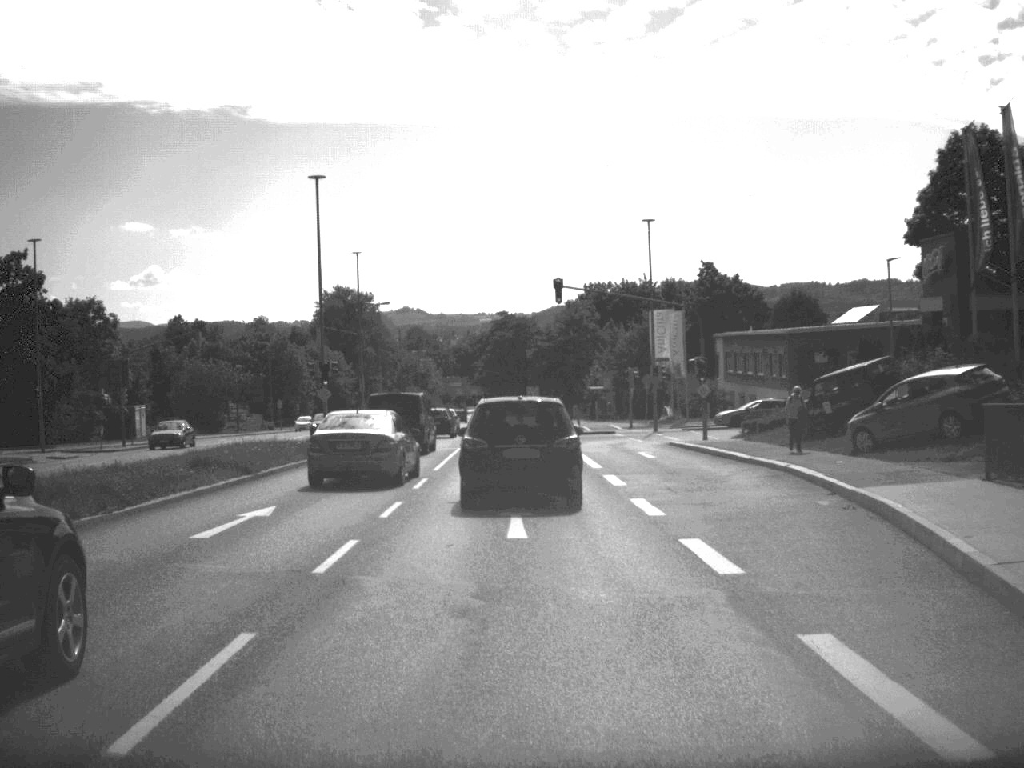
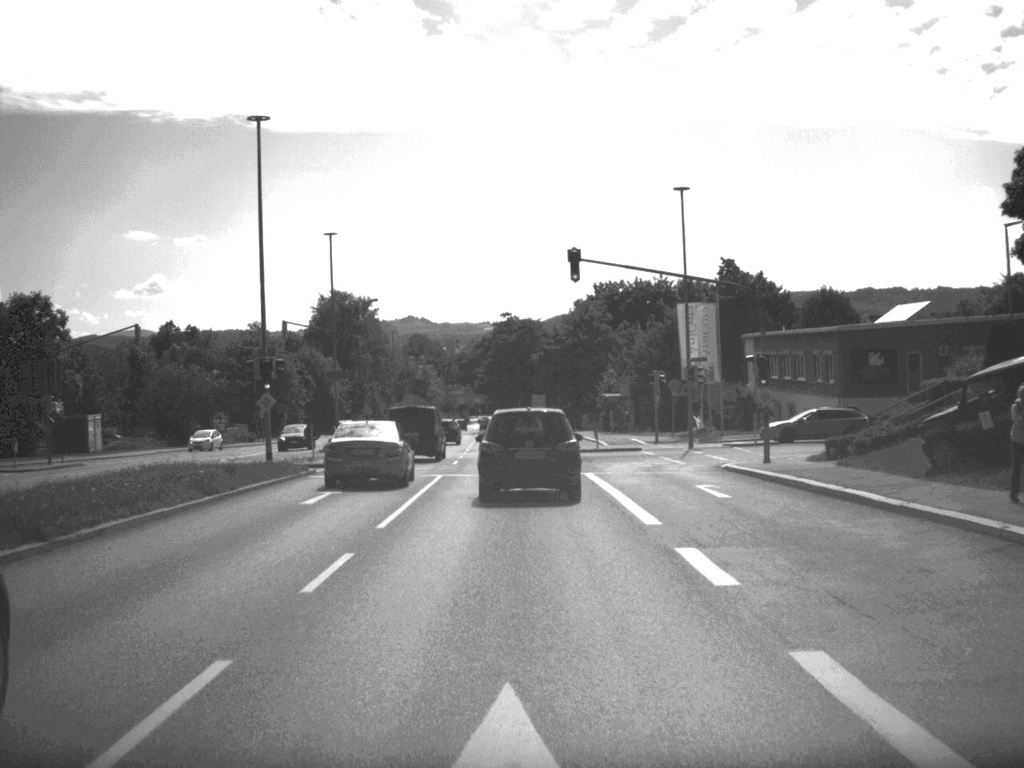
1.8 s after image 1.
(0.0, +11.6) m; 0°
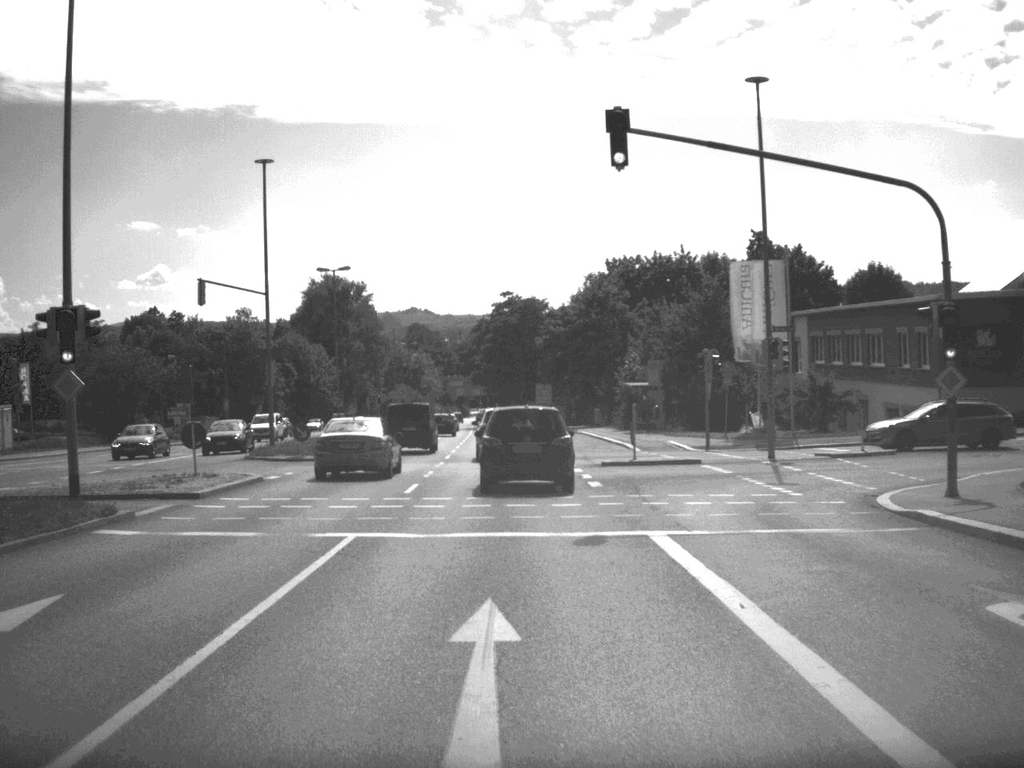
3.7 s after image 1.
(0.0, +16.3) m; 0°
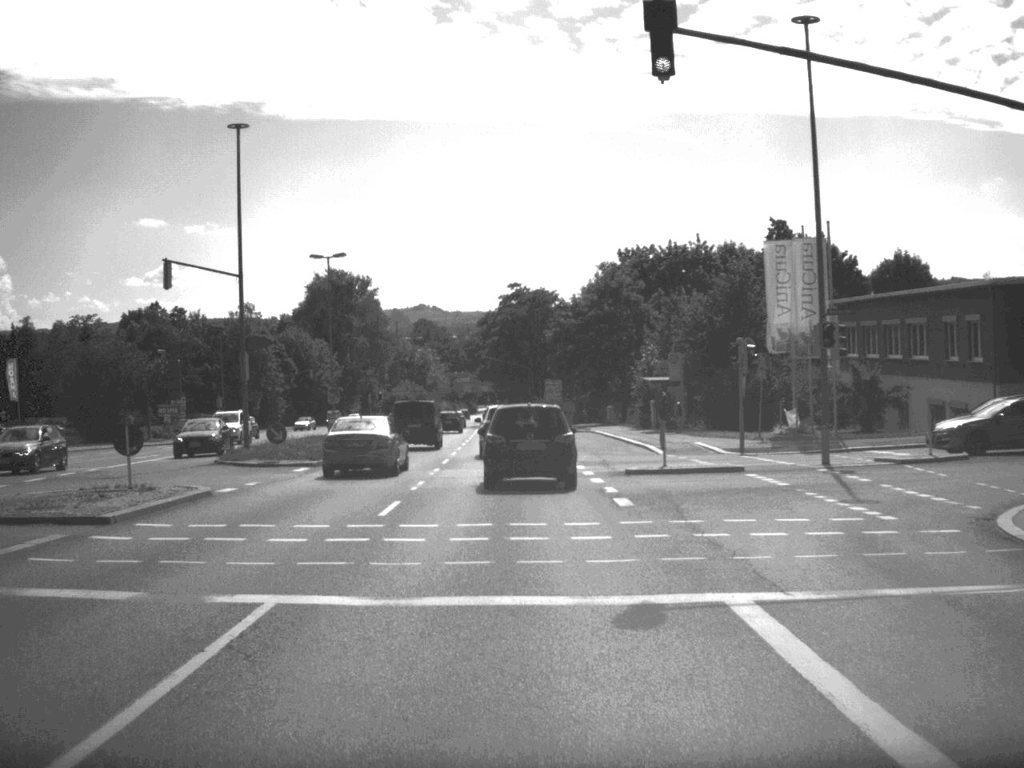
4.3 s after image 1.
(0.0, +5.4) m; 0°
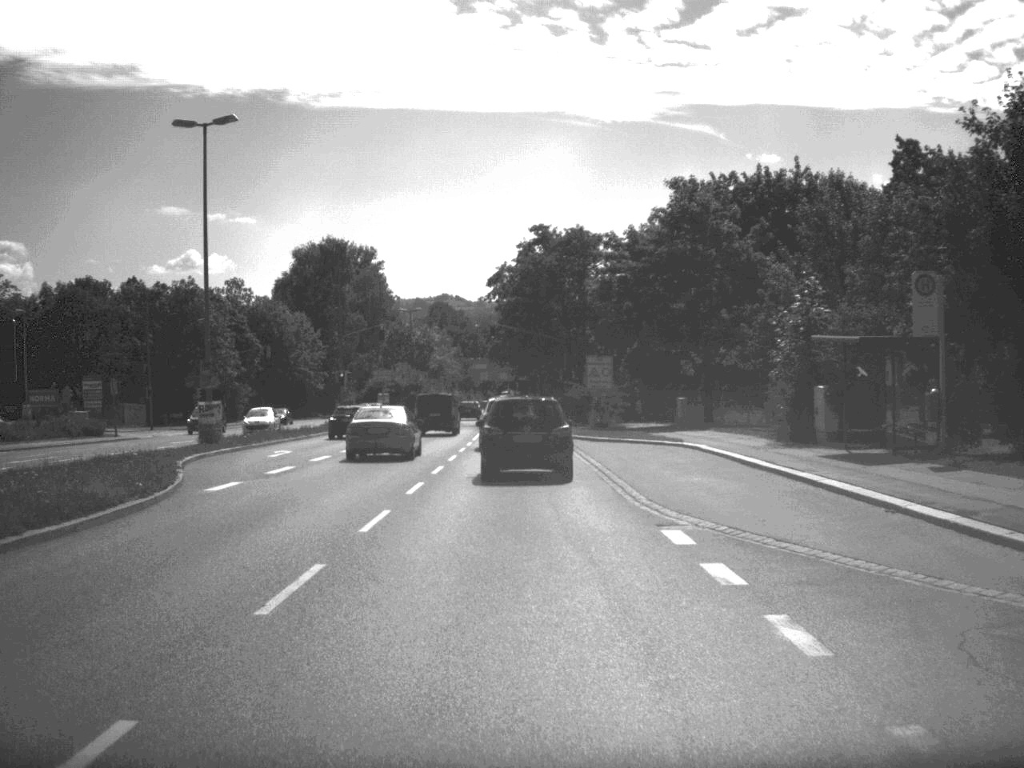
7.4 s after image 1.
(-0.5, +32.8) m; -1°
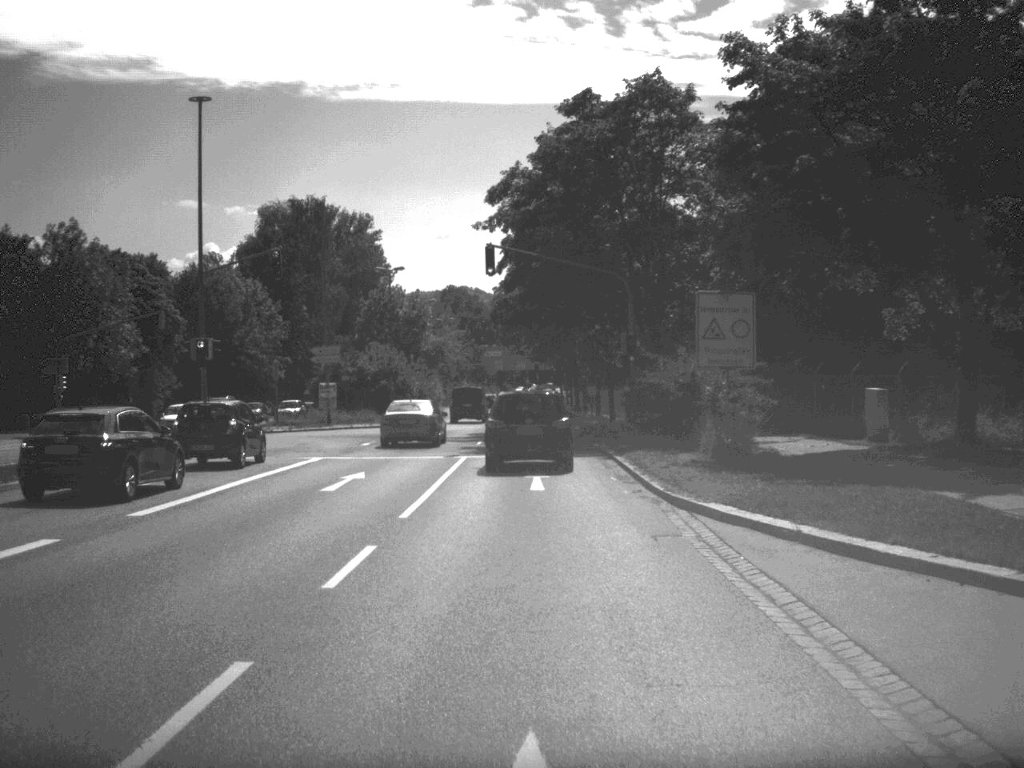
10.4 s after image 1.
(-0.3, +34.0) m; -1°
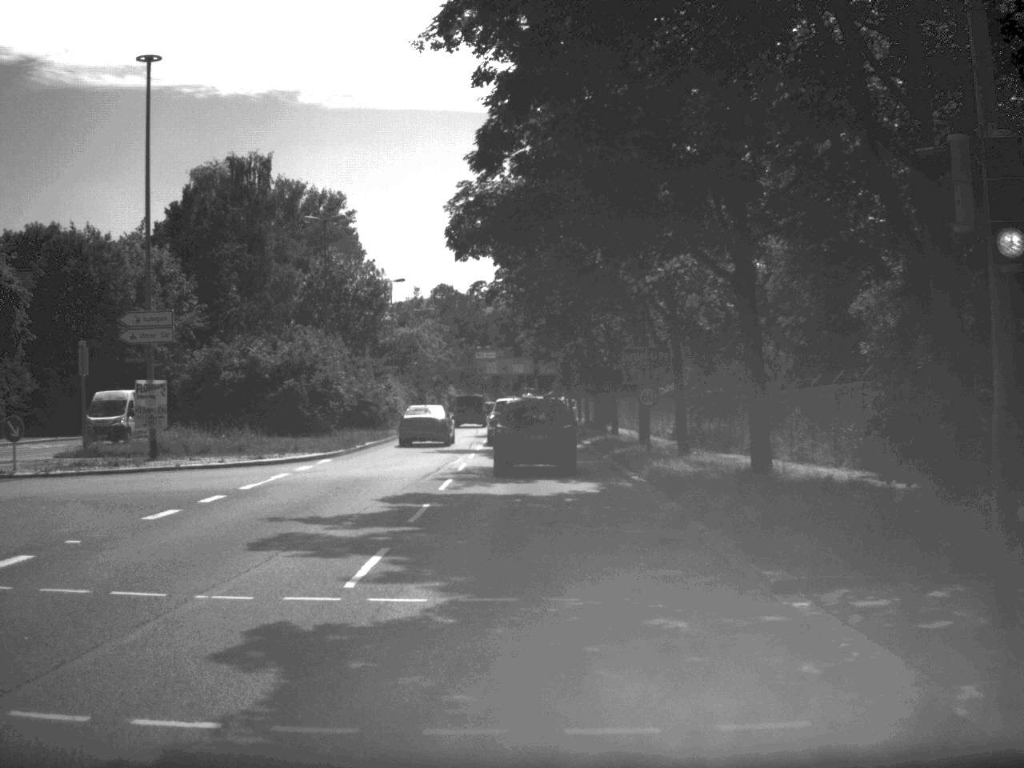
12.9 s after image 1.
(0.0, +28.3) m; 0°
